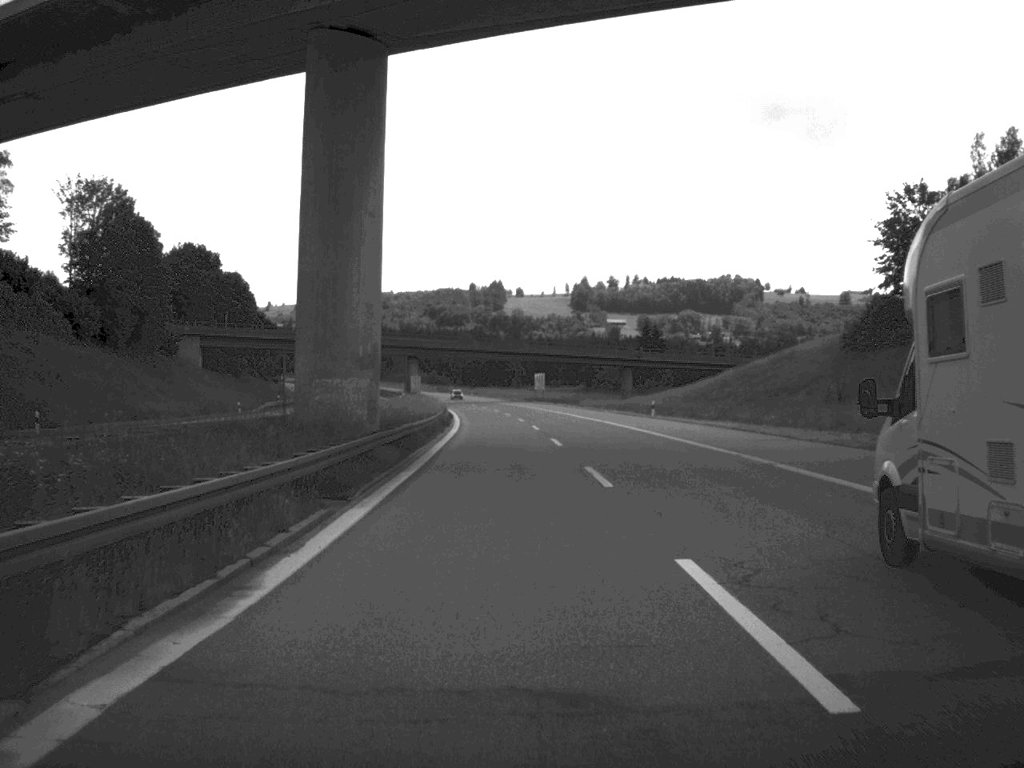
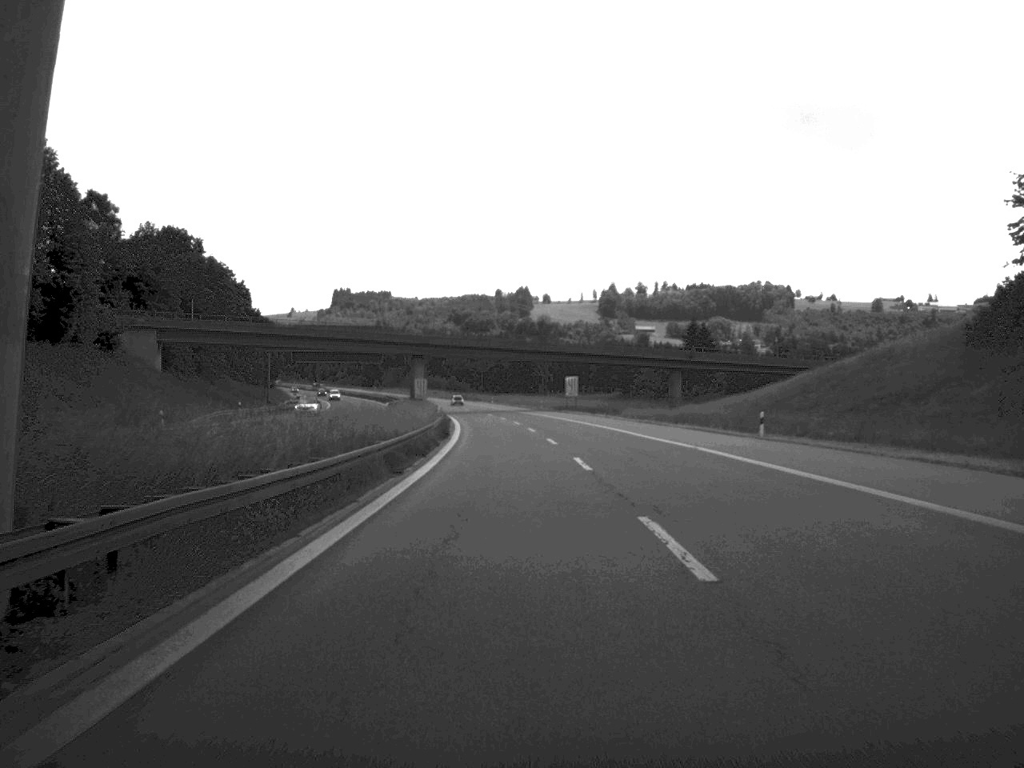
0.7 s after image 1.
(-0.3, +28.2) m; -1°
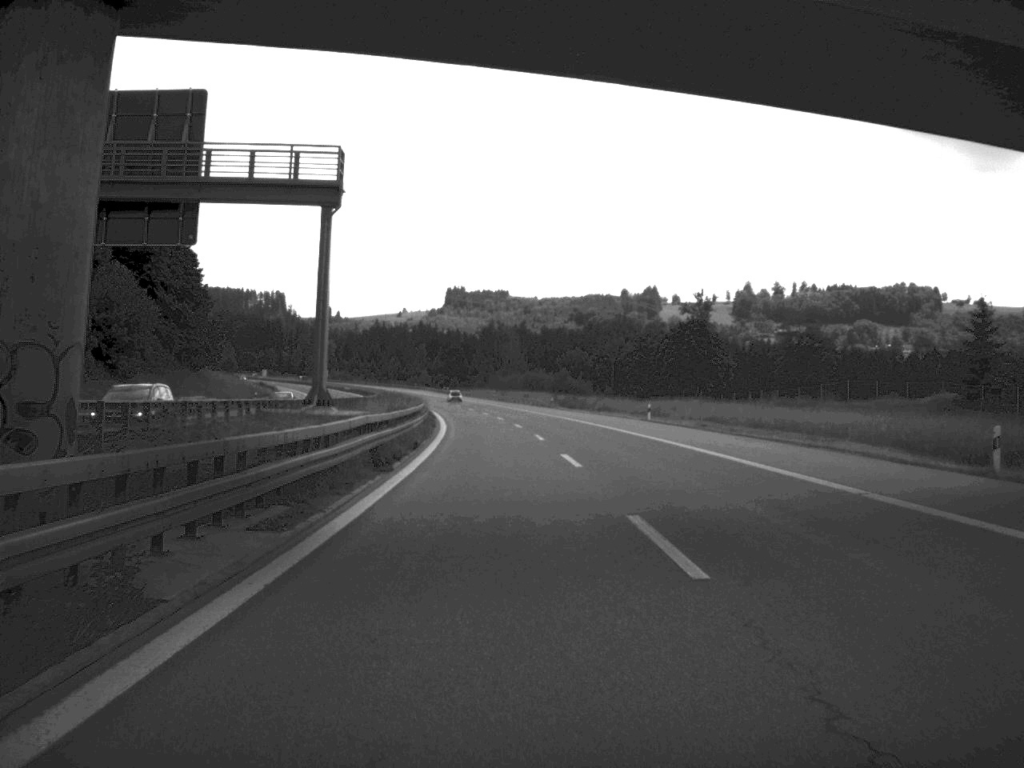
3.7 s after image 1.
(-5.4, +120.5) m; -6°
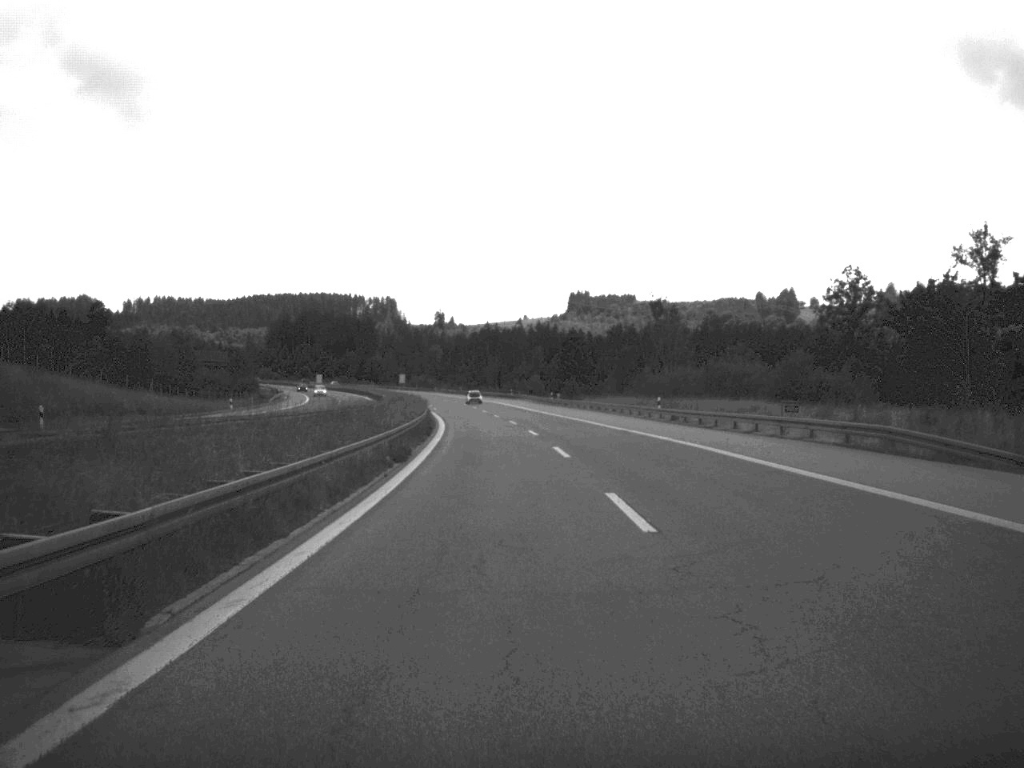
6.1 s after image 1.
(-4.9, +99.6) m; -6°
